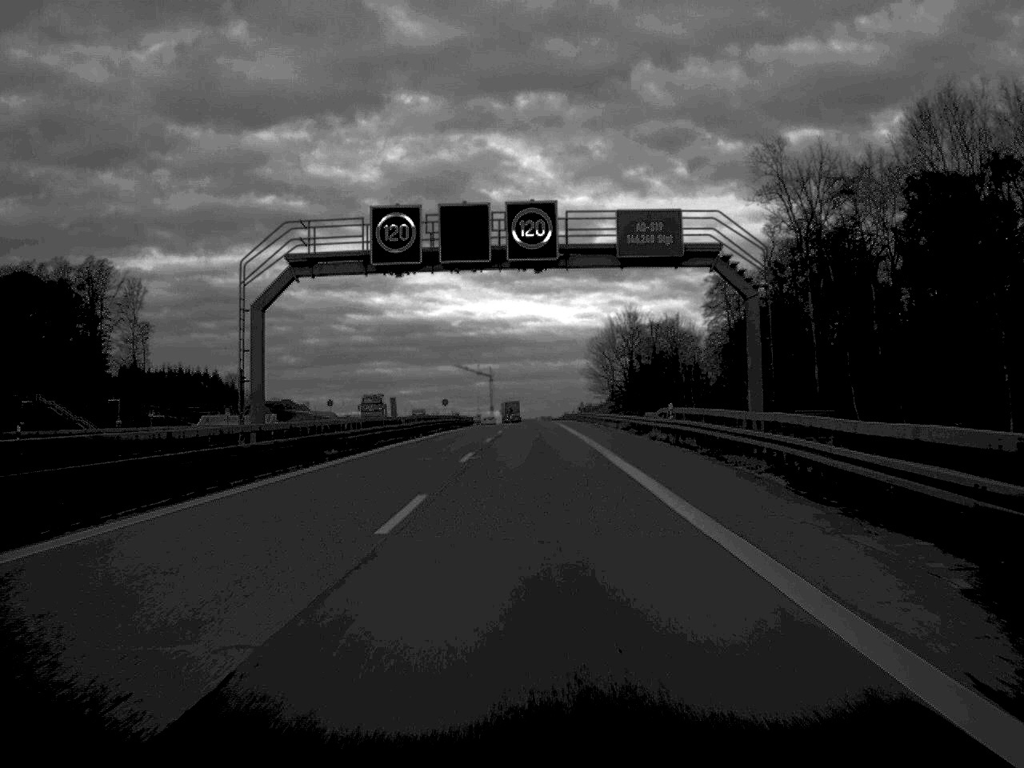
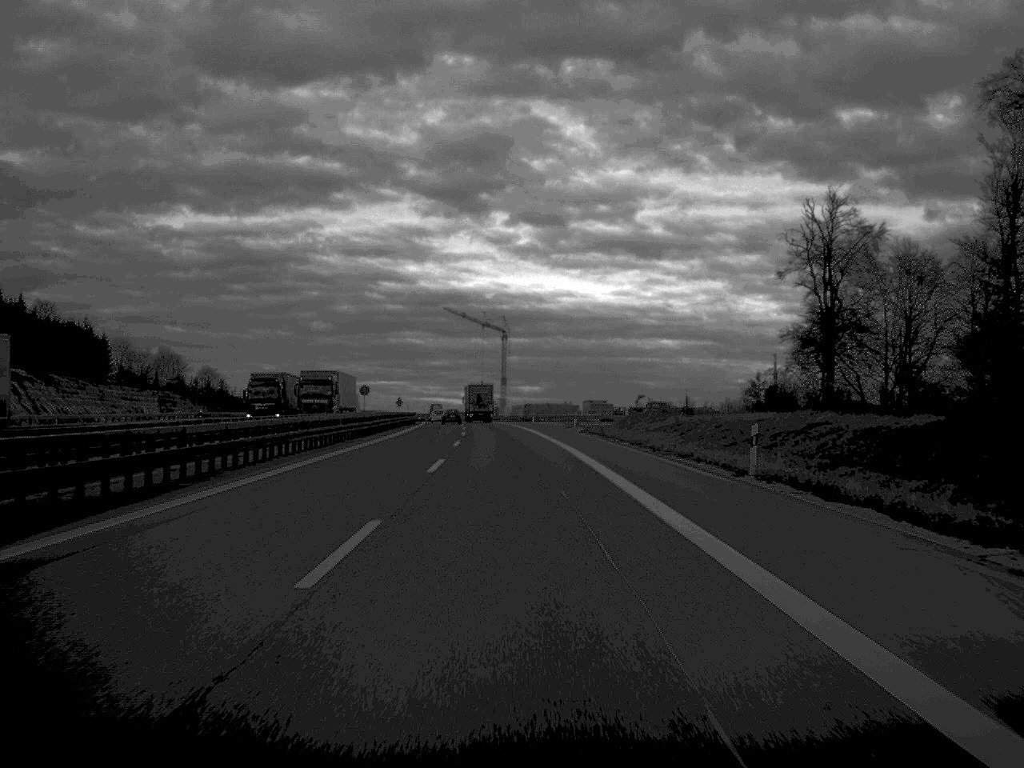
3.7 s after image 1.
(-0.6, +165.7) m; -2°
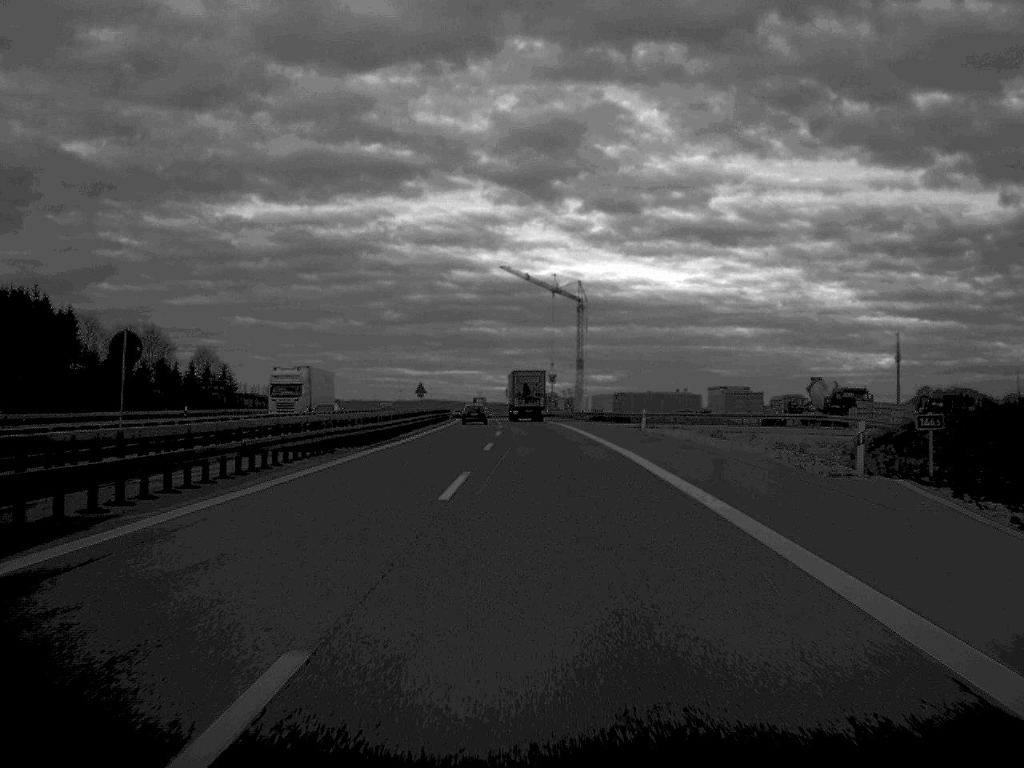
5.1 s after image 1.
(-1.8, +62.6) m; -3°
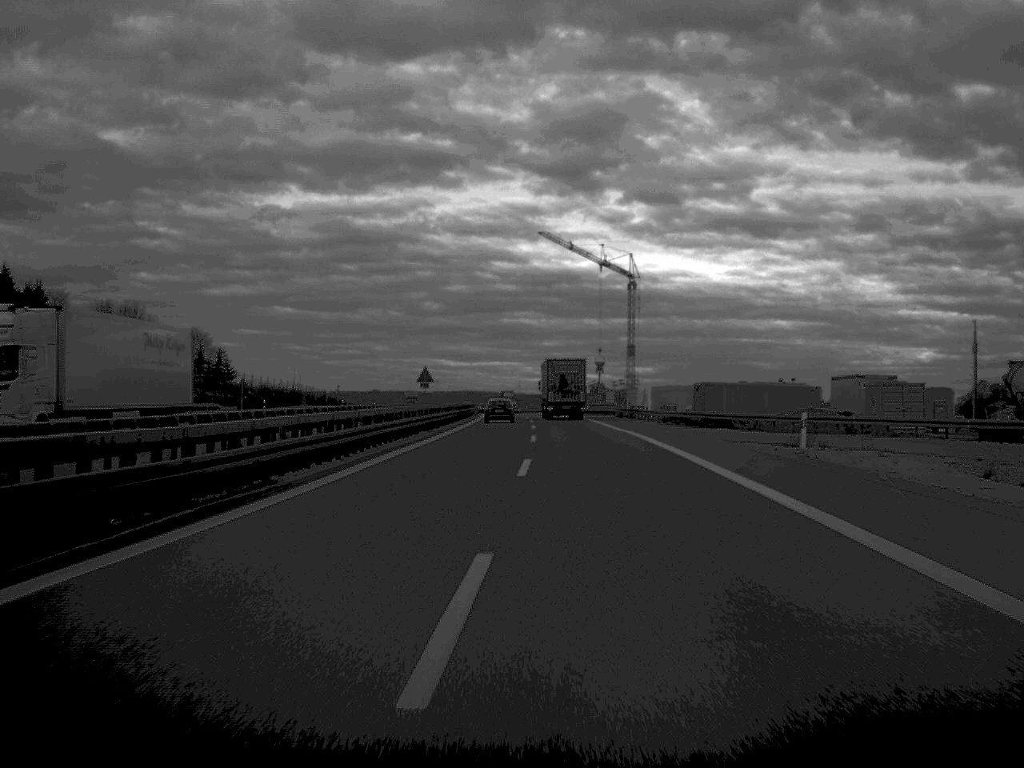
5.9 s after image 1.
(-0.5, +32.0) m; -2°
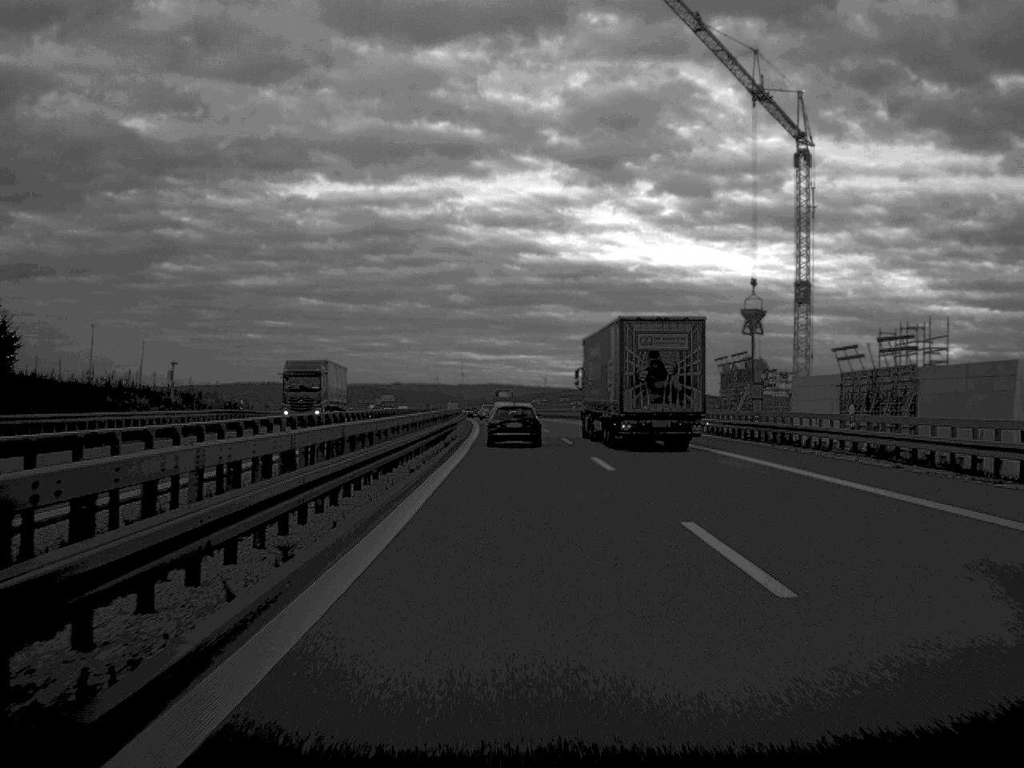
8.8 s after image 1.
(-1.8, +103.3) m; -1°
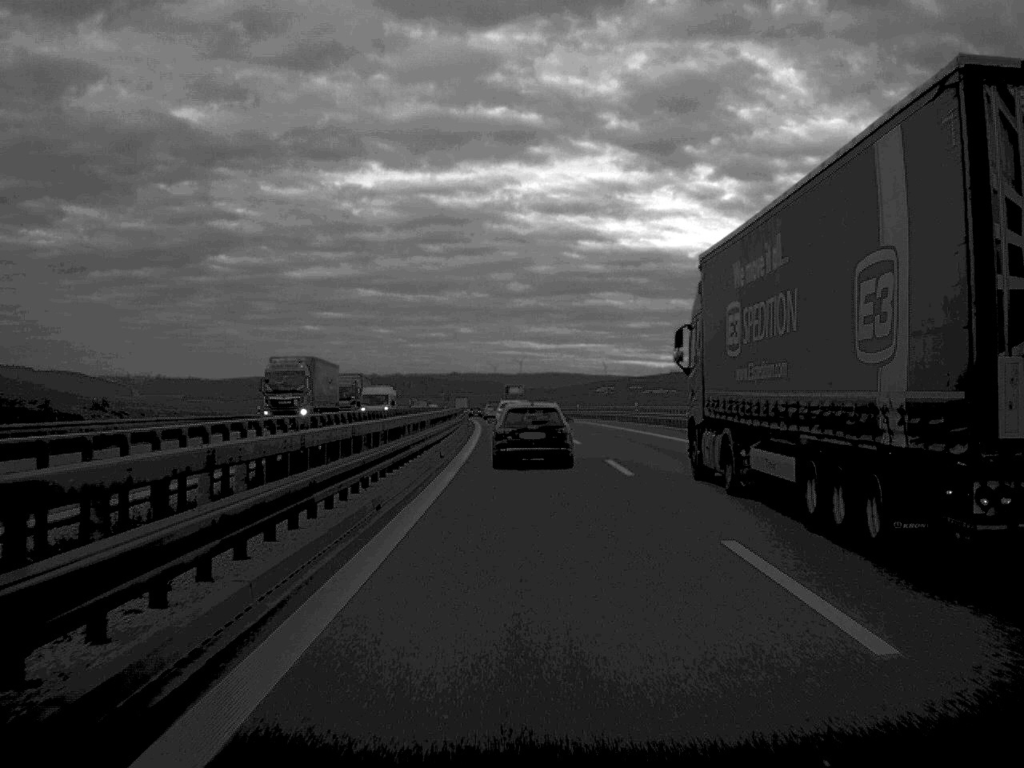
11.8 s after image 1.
(-2.1, +91.1) m; -3°
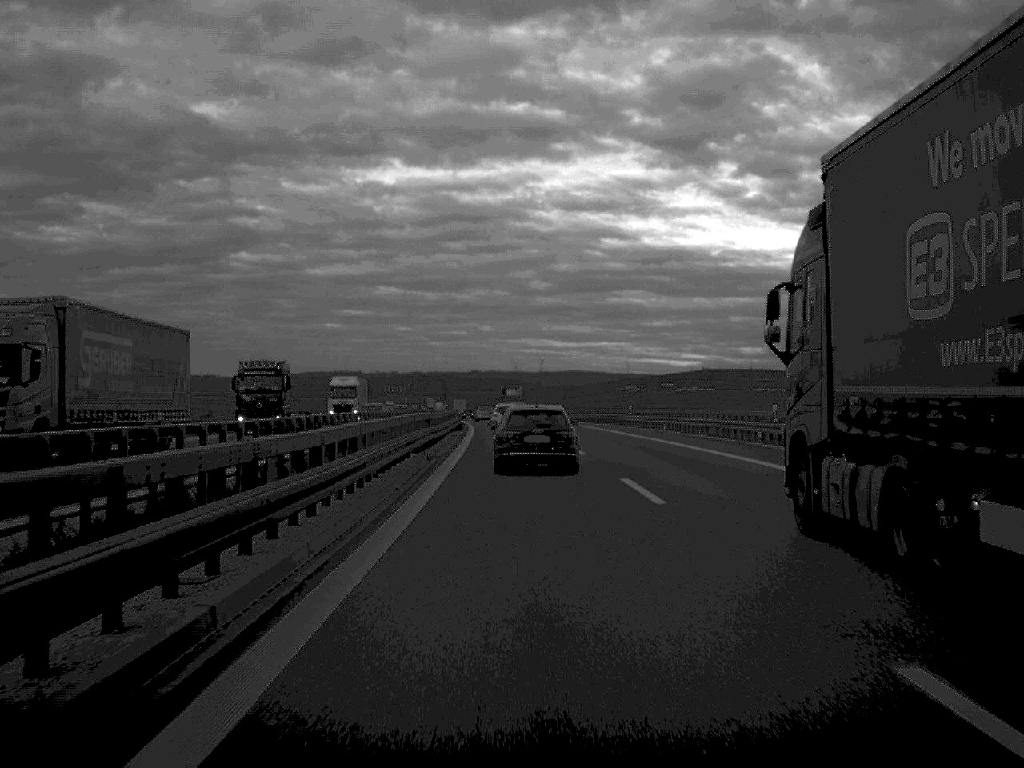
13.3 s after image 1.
(-0.3, +41.9) m; -1°
